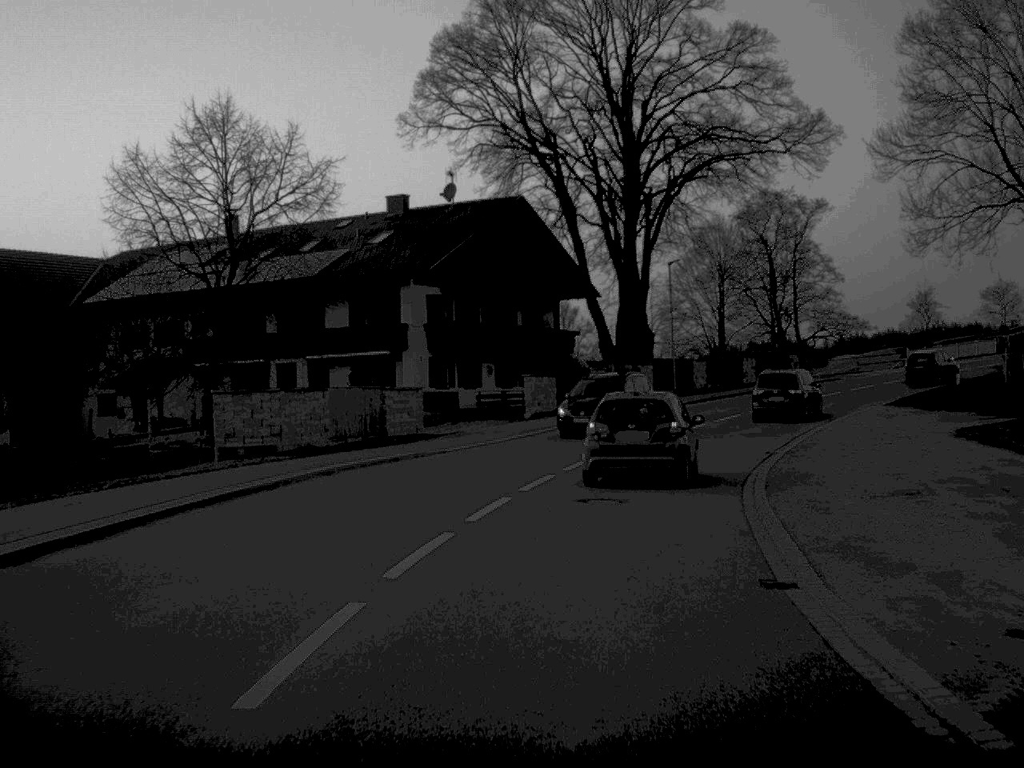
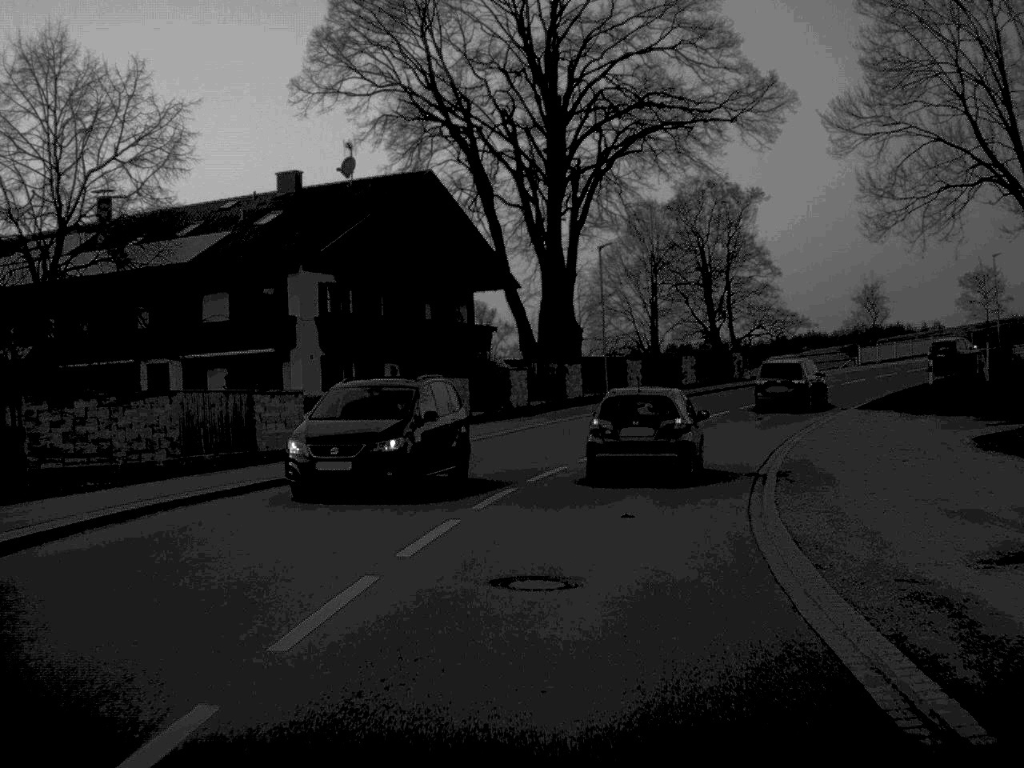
(+0.2, +7.7) m; +4°
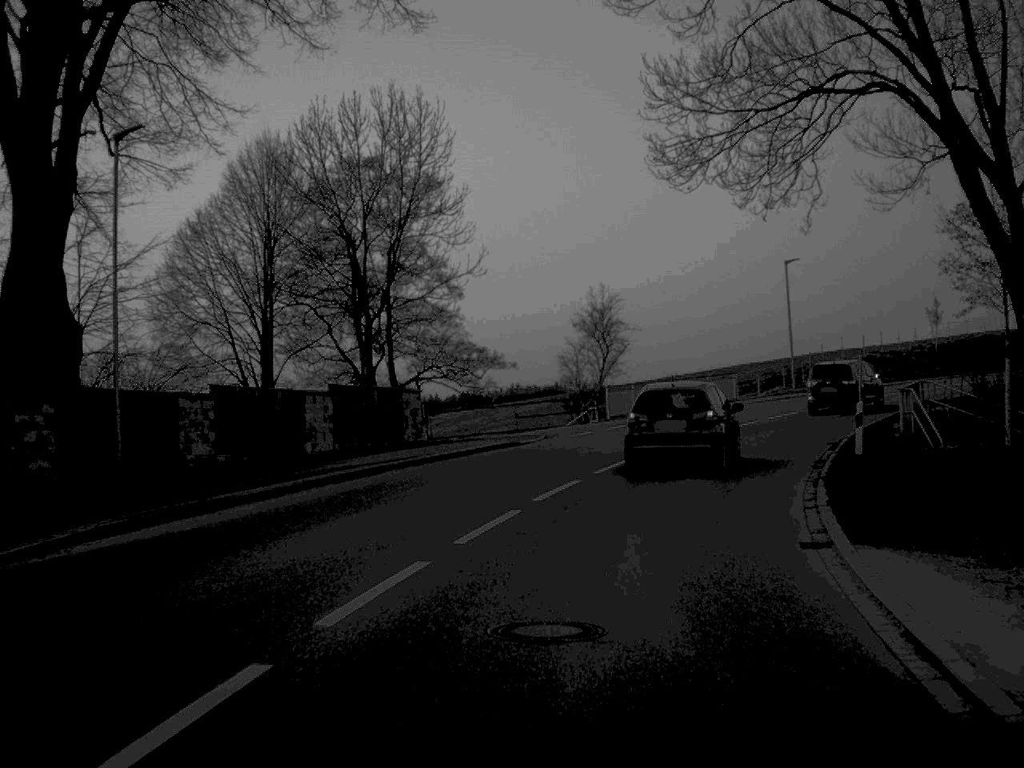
(+3.9, +29.3) m; +16°
